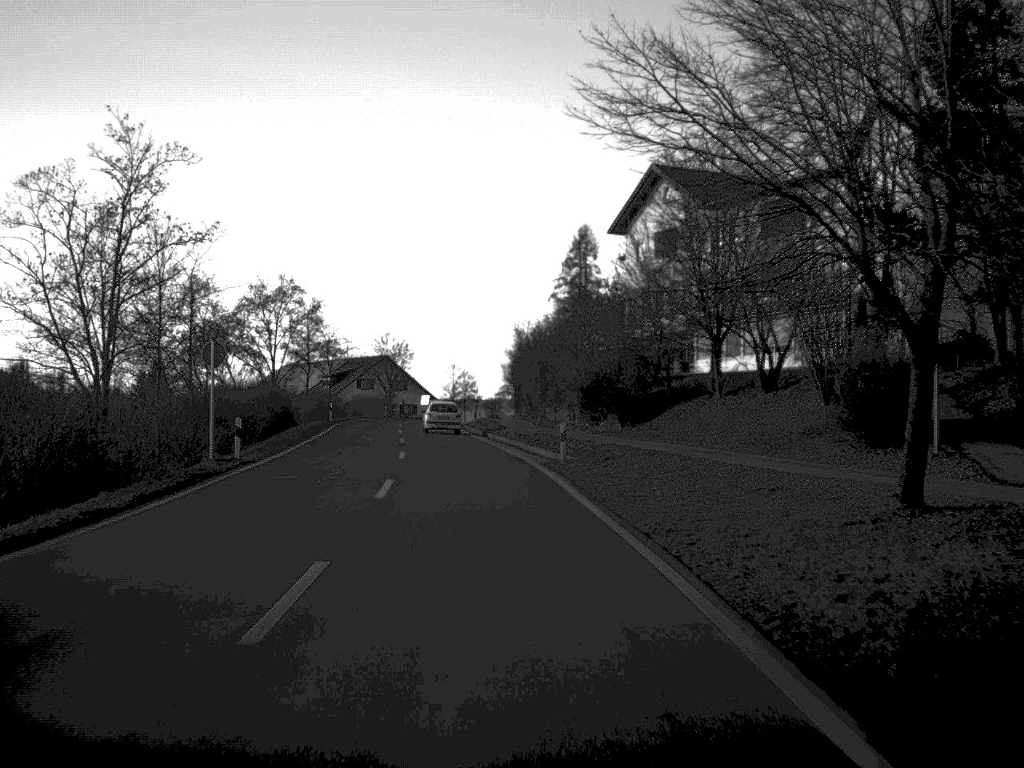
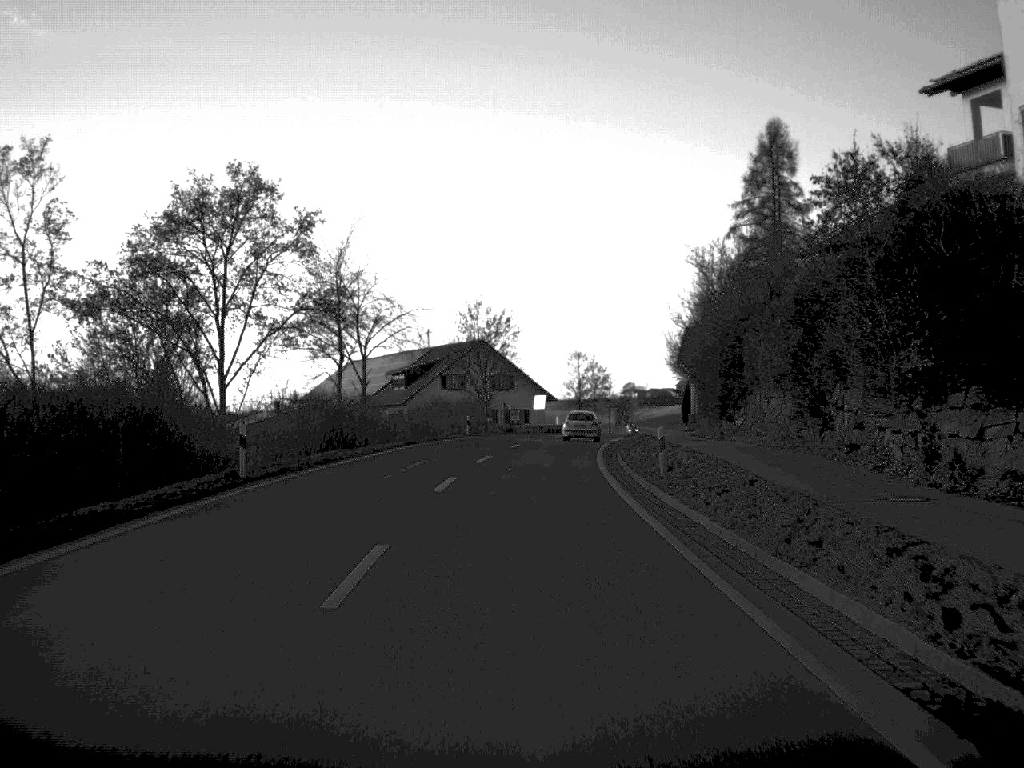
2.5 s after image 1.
(-2.9, +46.3) m; -5°
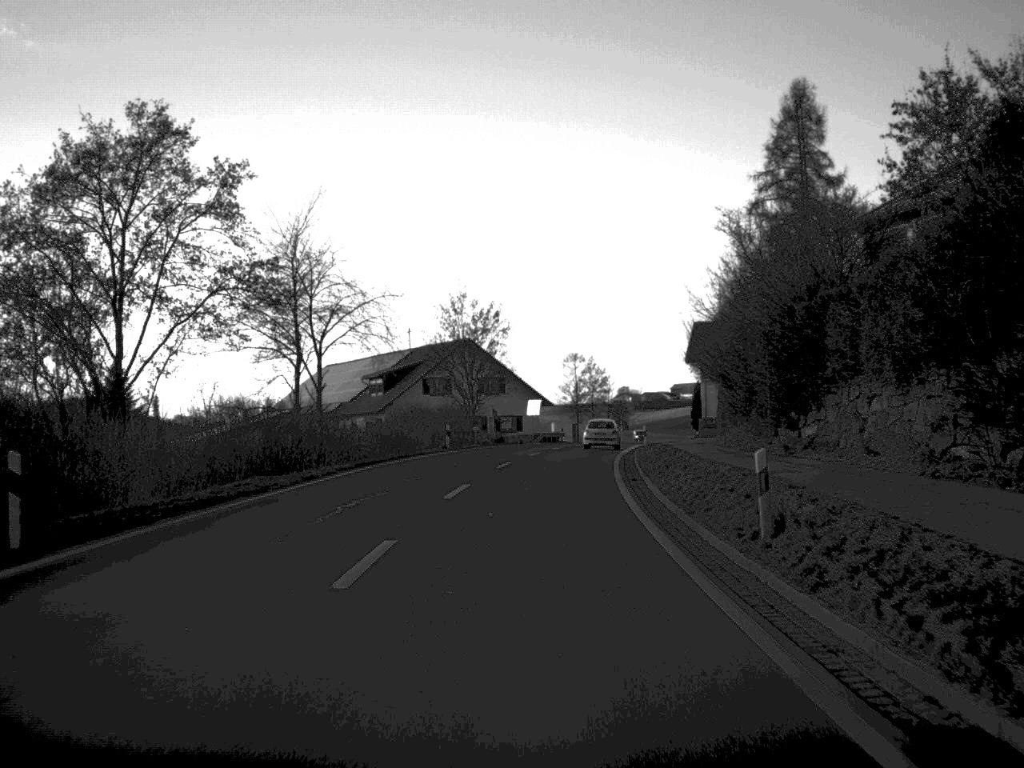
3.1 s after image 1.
(0.0, +10.9) m; 0°
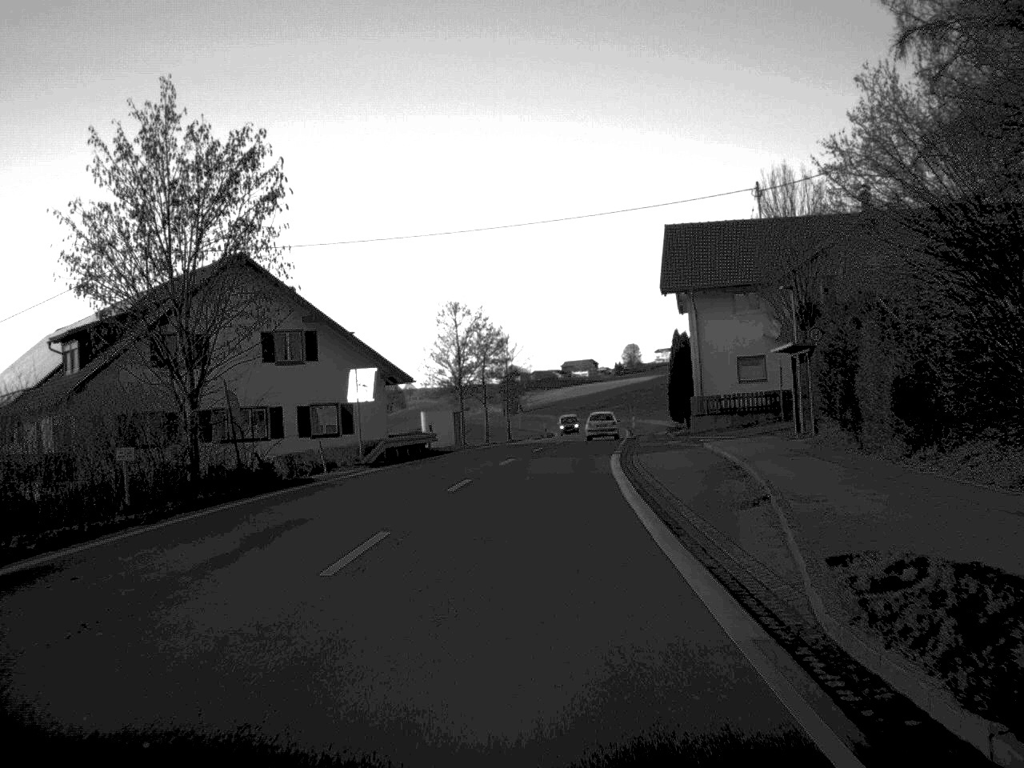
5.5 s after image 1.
(+1.8, +46.4) m; +5°
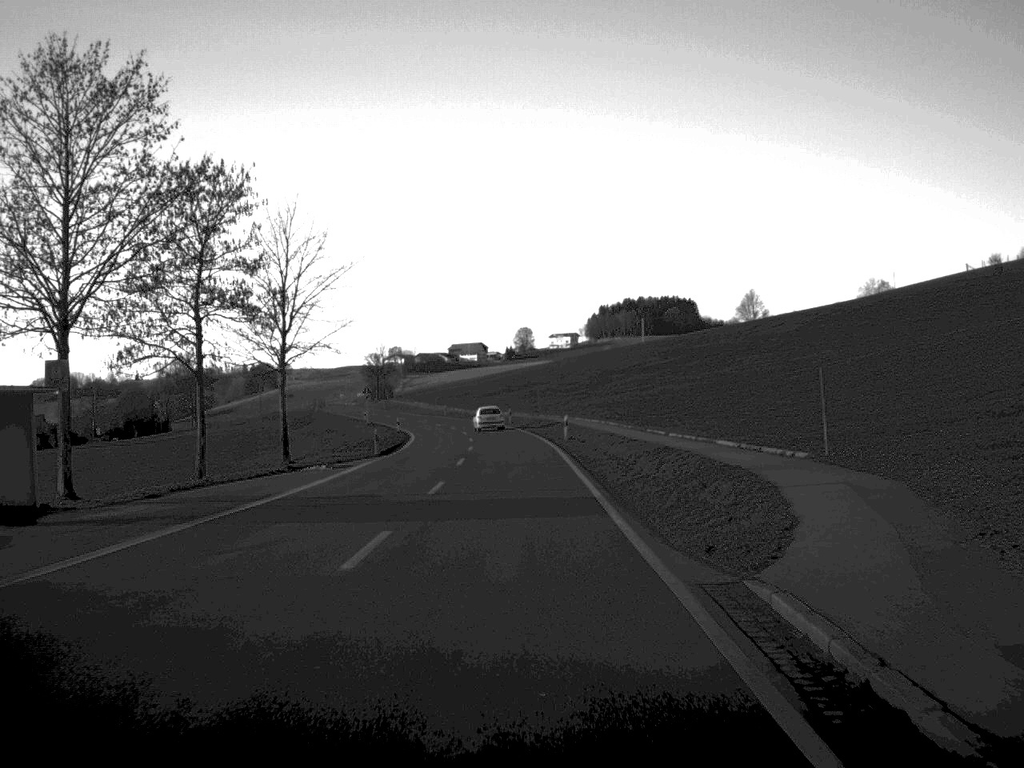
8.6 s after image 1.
(+2.8, +57.9) m; +5°
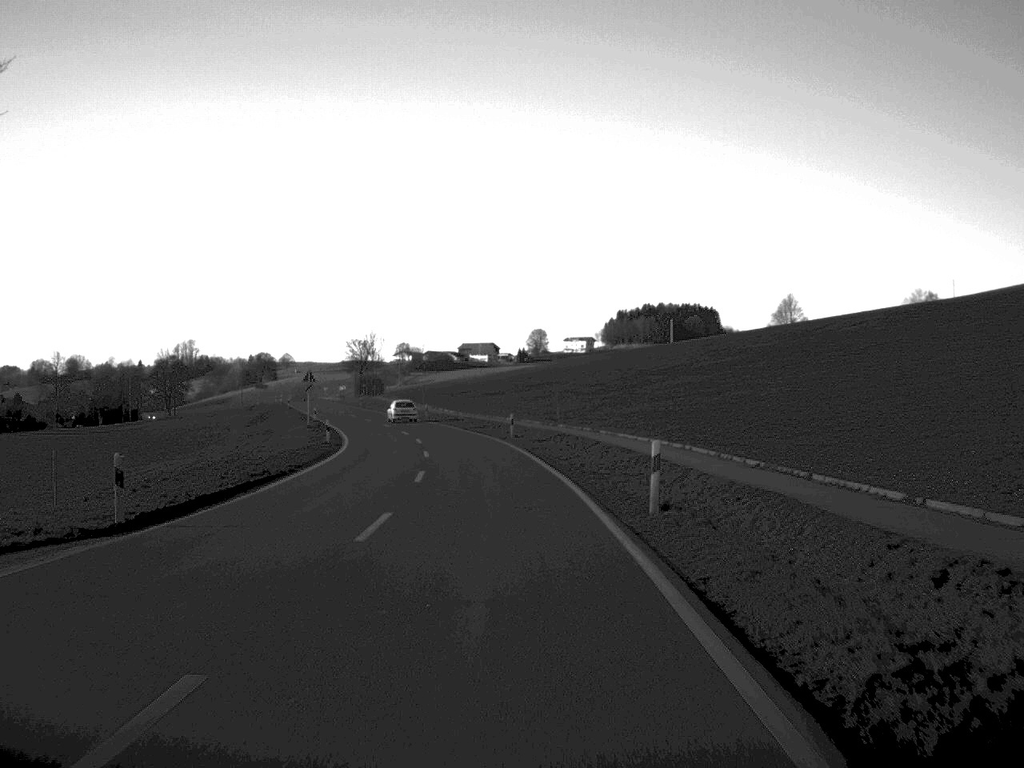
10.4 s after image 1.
(-0.1, +33.3) m; -1°
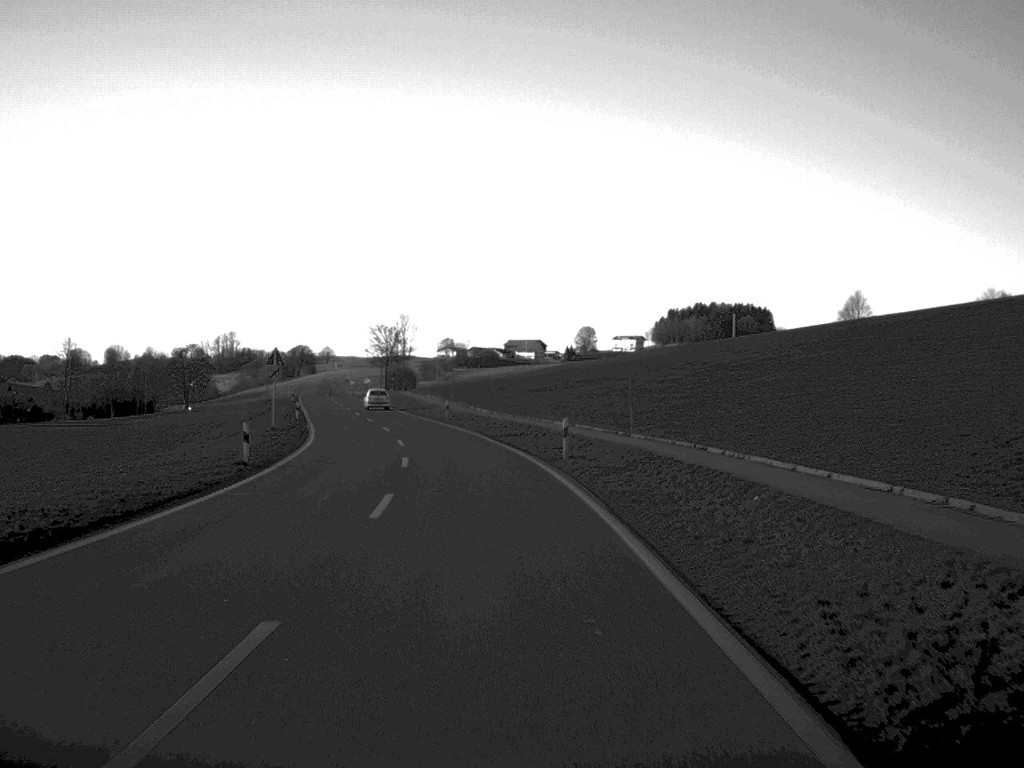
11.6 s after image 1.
(-0.4, +22.1) m; -2°
